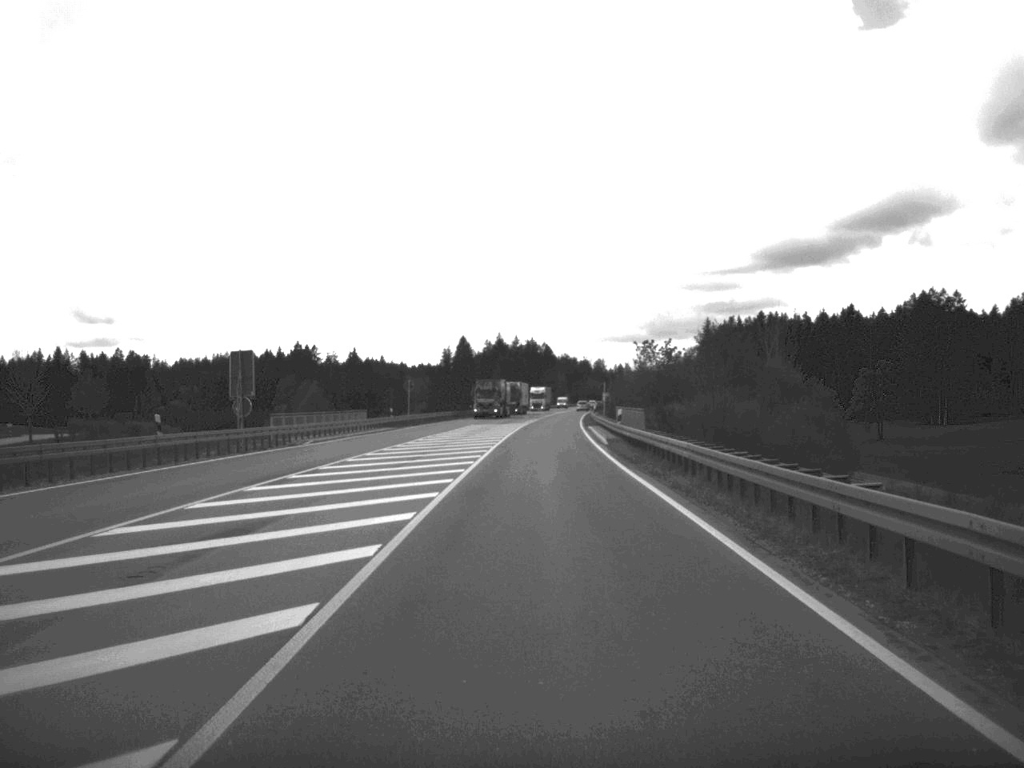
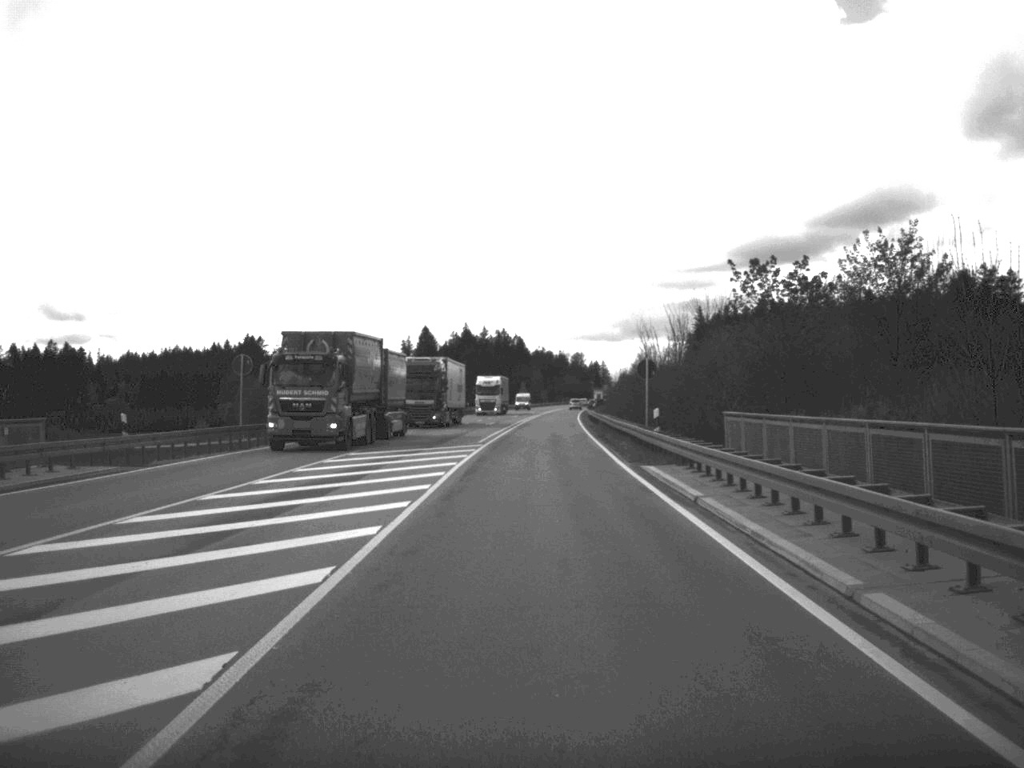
(+0.5, +50.5) m; +1°
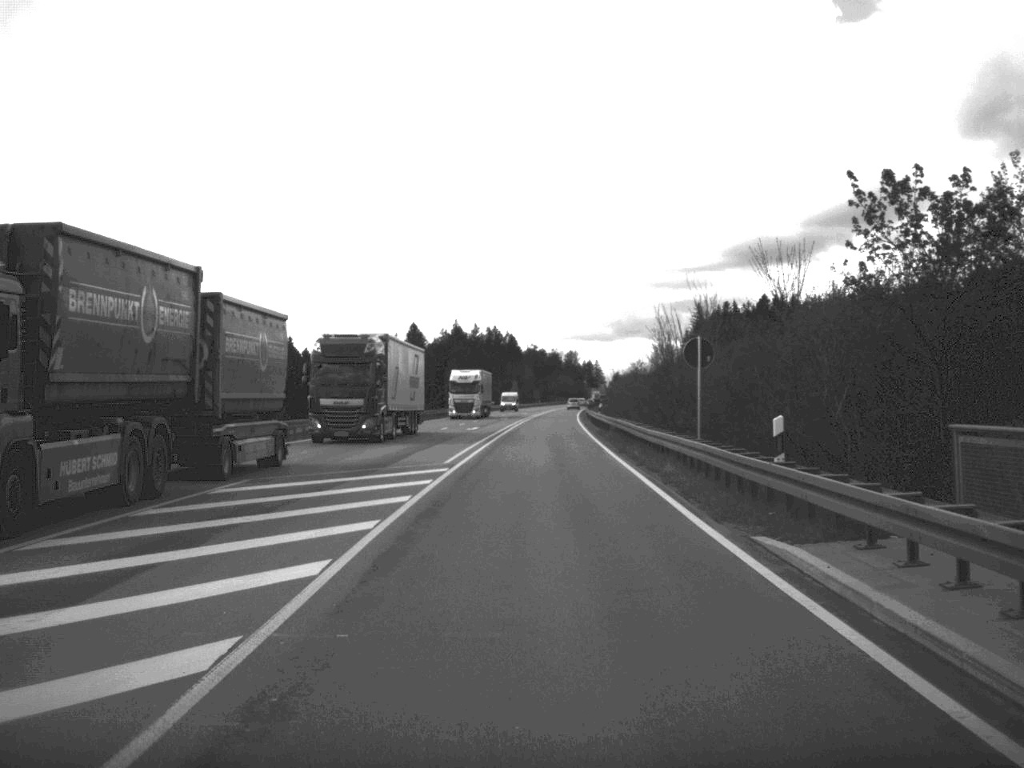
(0.0, +15.6) m; 0°
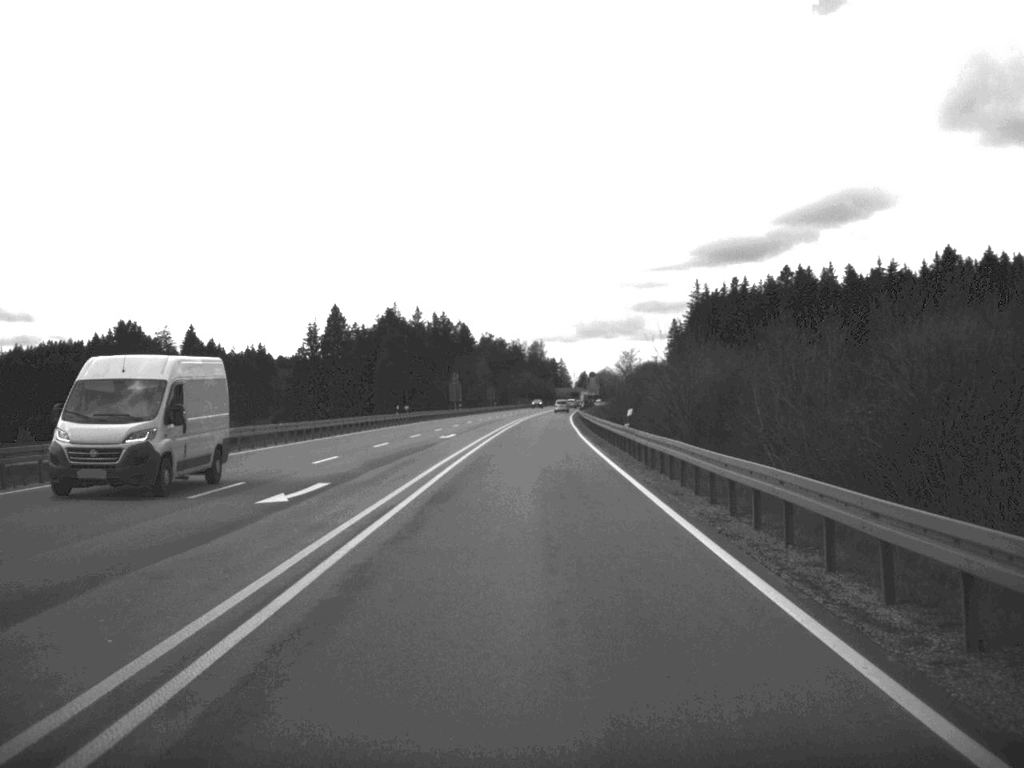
(+1.4, +82.4) m; +2°
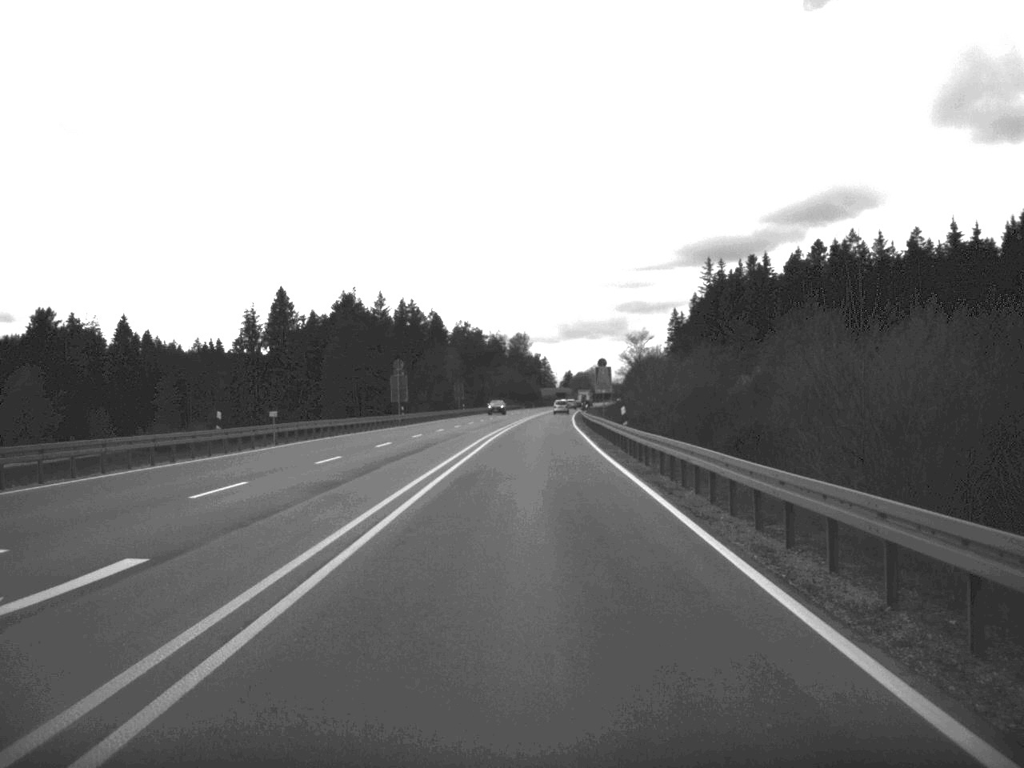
(+0.3, +47.5) m; +1°
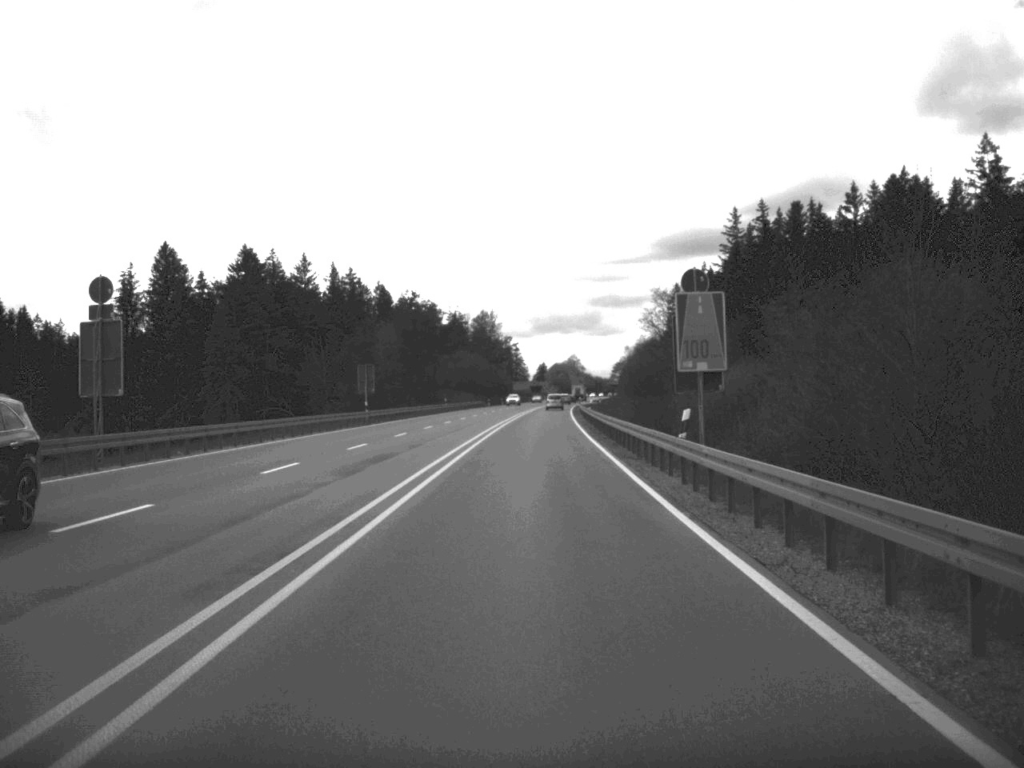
(+0.7, +65.3) m; +1°
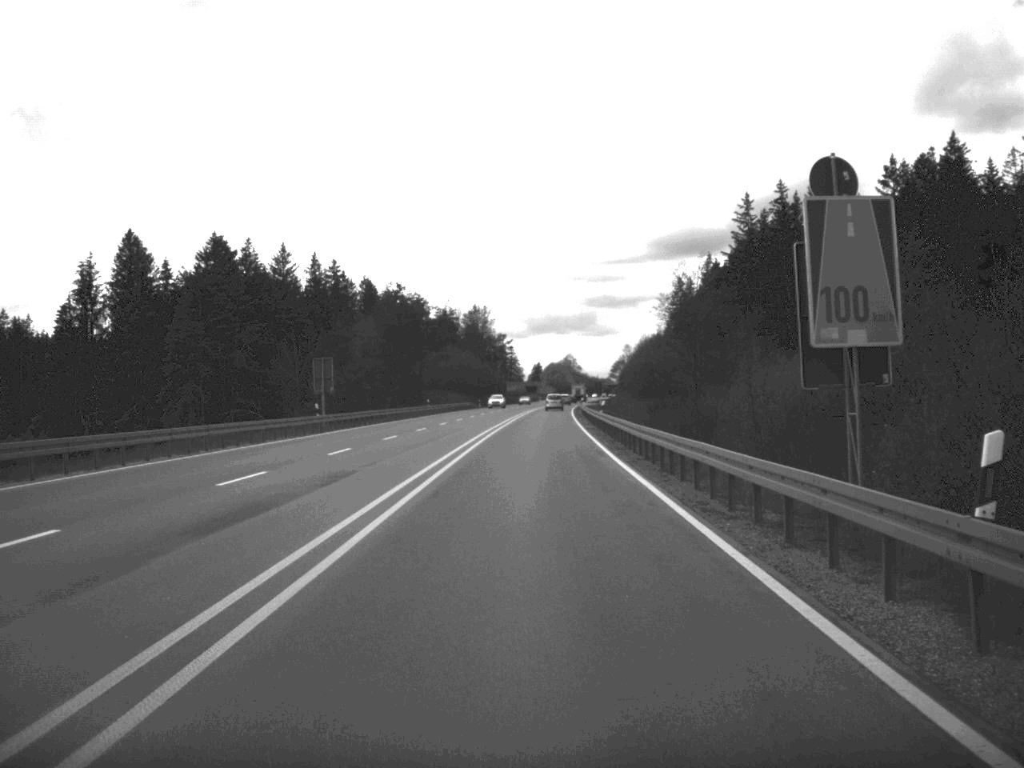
(0.0, +15.7) m; 0°
